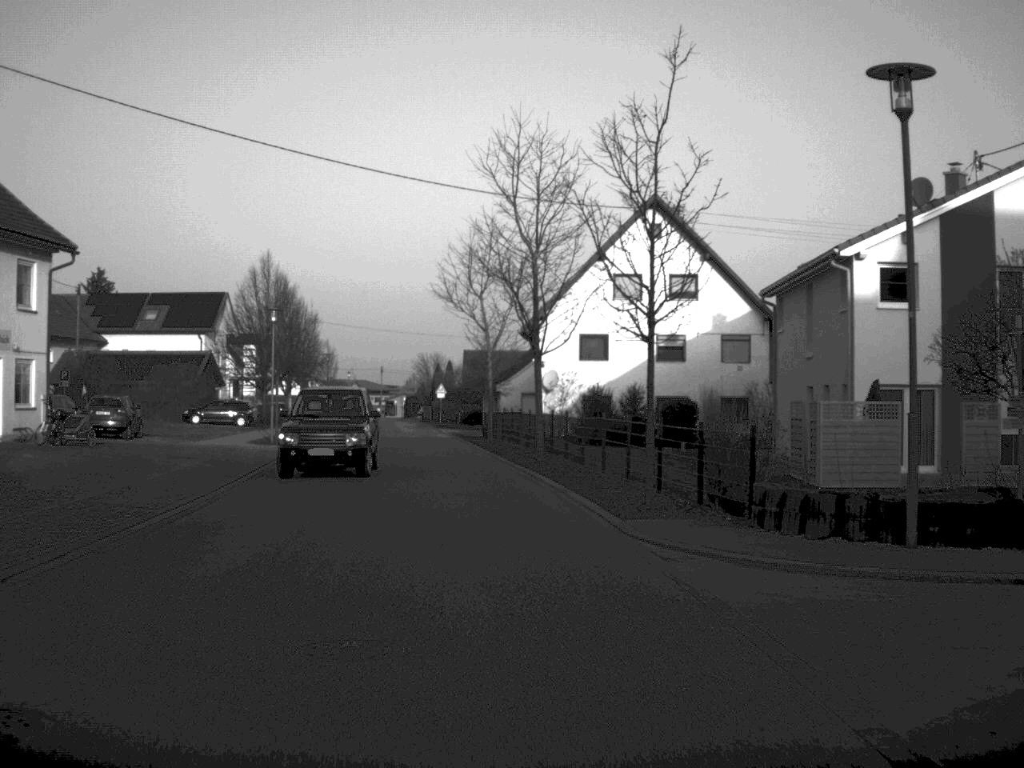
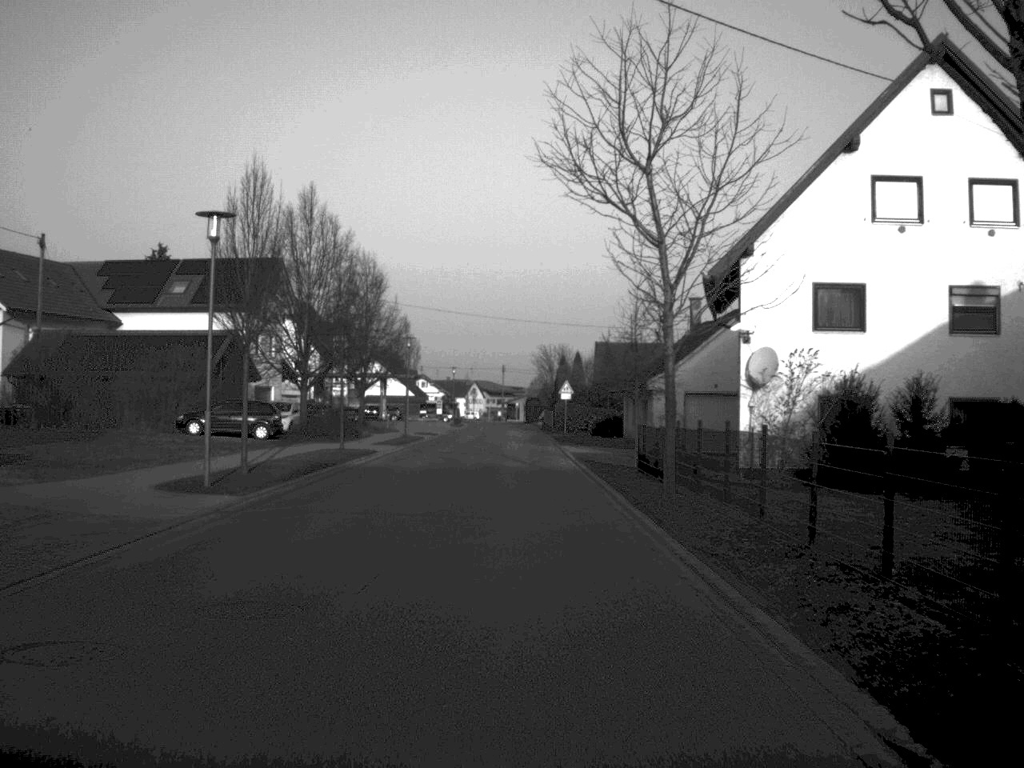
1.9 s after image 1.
(-1.3, +24.8) m; -6°
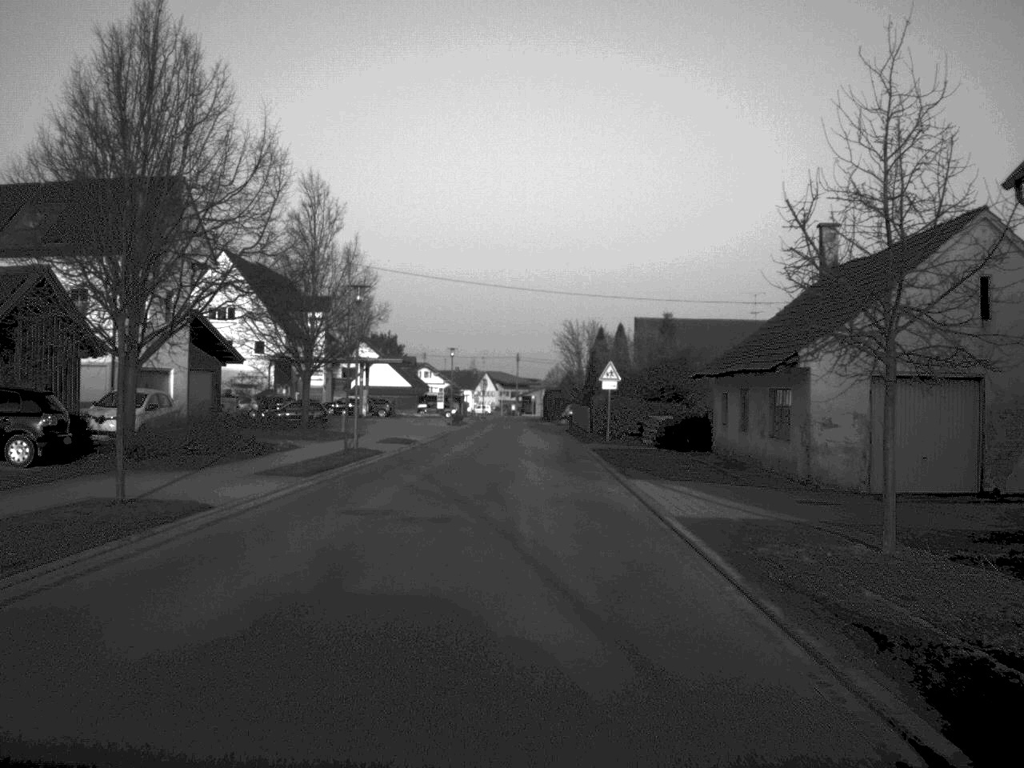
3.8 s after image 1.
(-0.2, +25.2) m; -1°
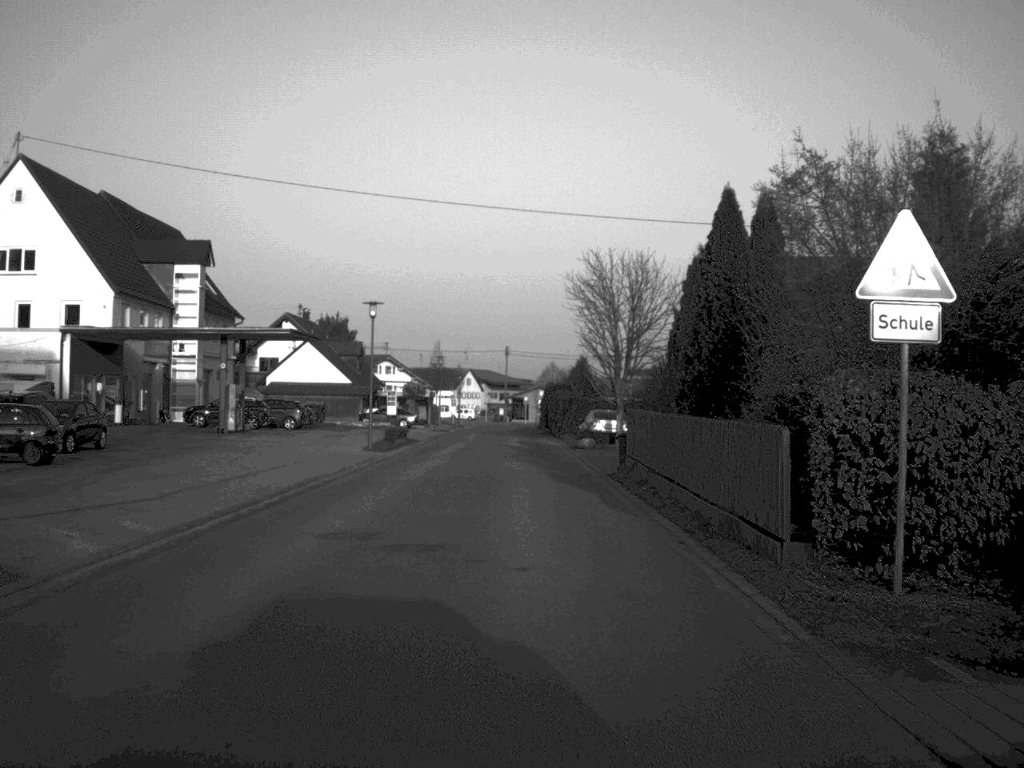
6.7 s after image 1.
(+0.2, +40.0) m; 0°
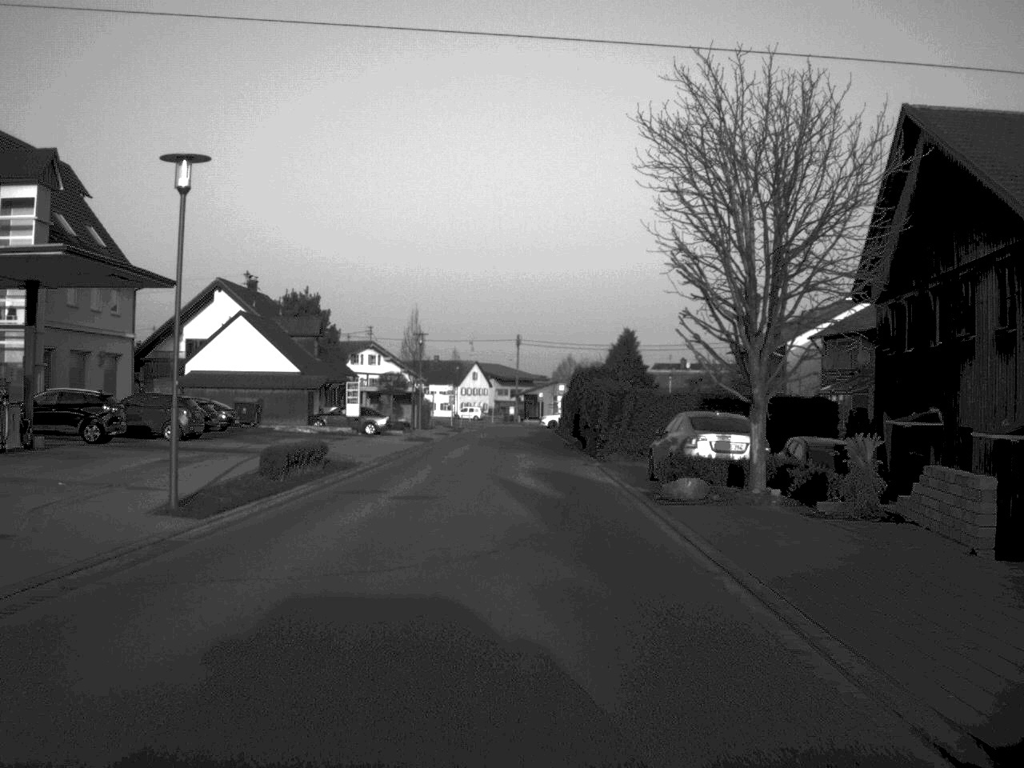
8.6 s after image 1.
(-0.1, +25.6) m; -1°
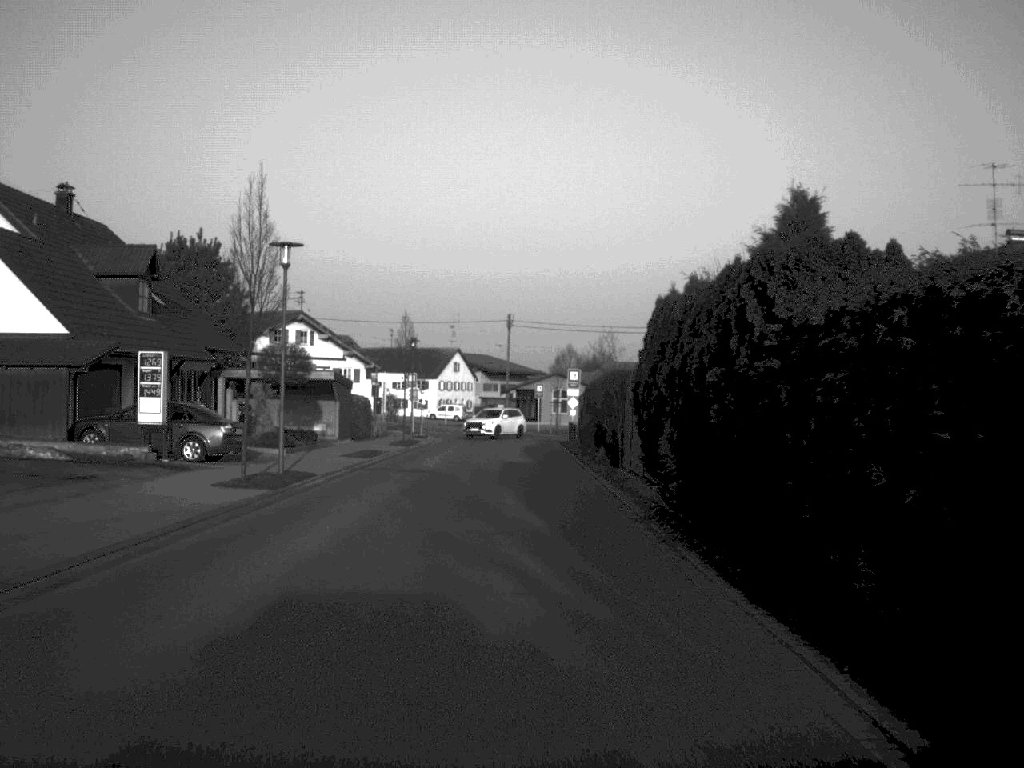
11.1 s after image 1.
(+0.1, +33.2) m; 0°
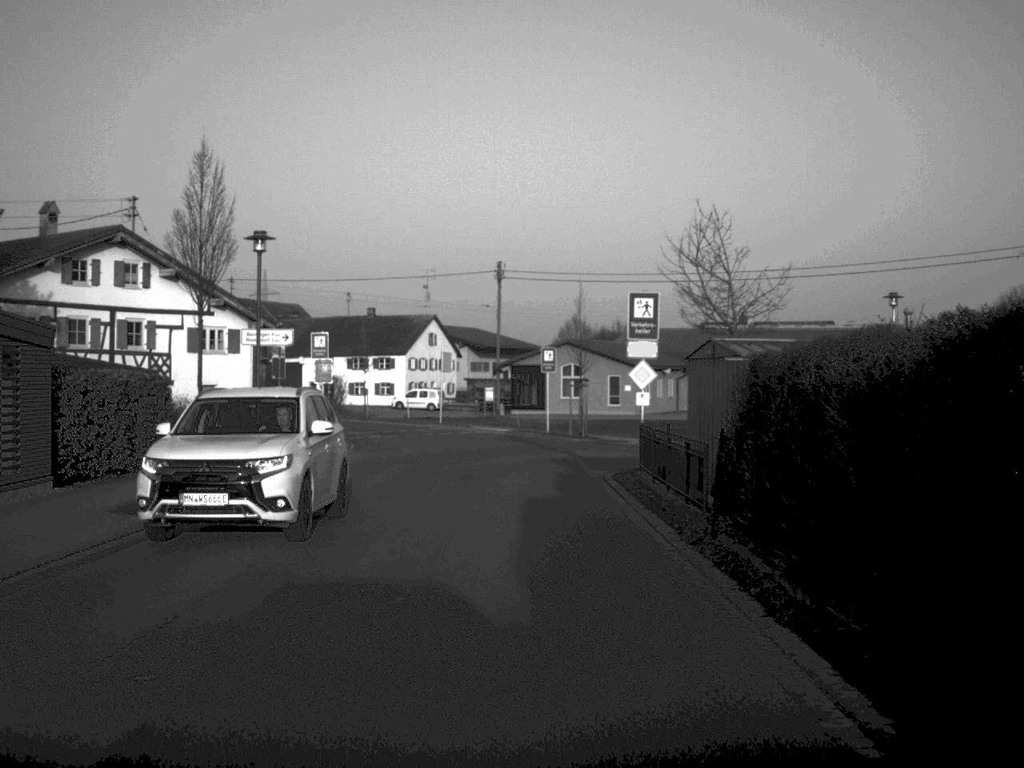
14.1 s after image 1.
(0.0, +35.4) m; 0°
